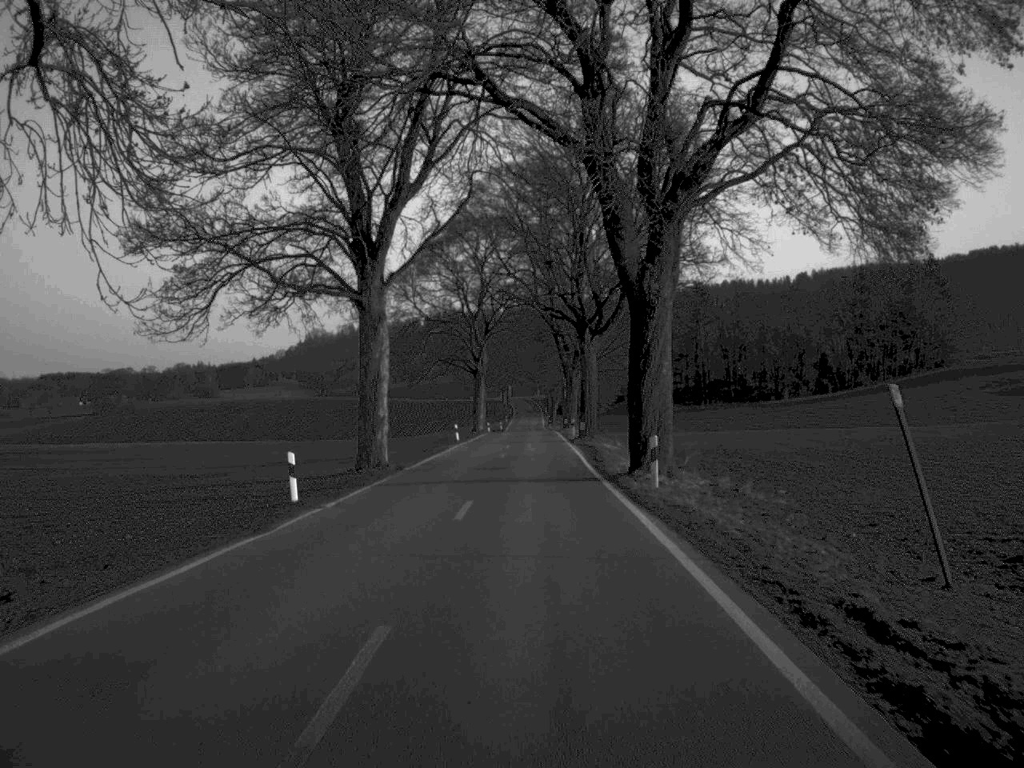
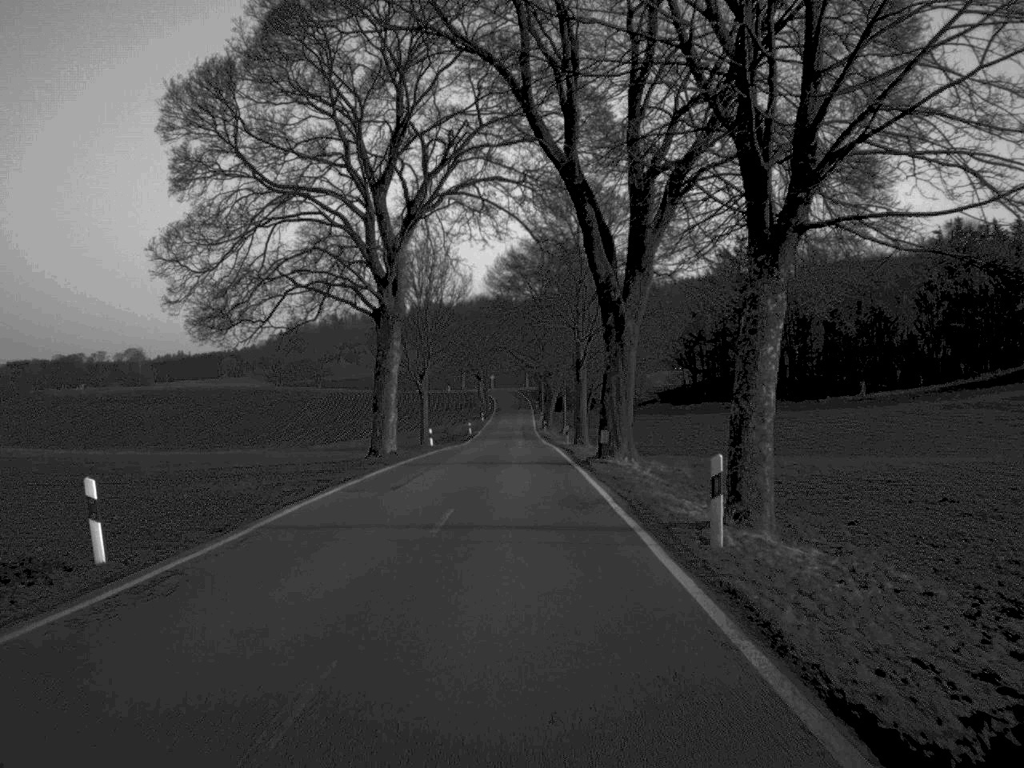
(+0.5, +60.2) m; 0°
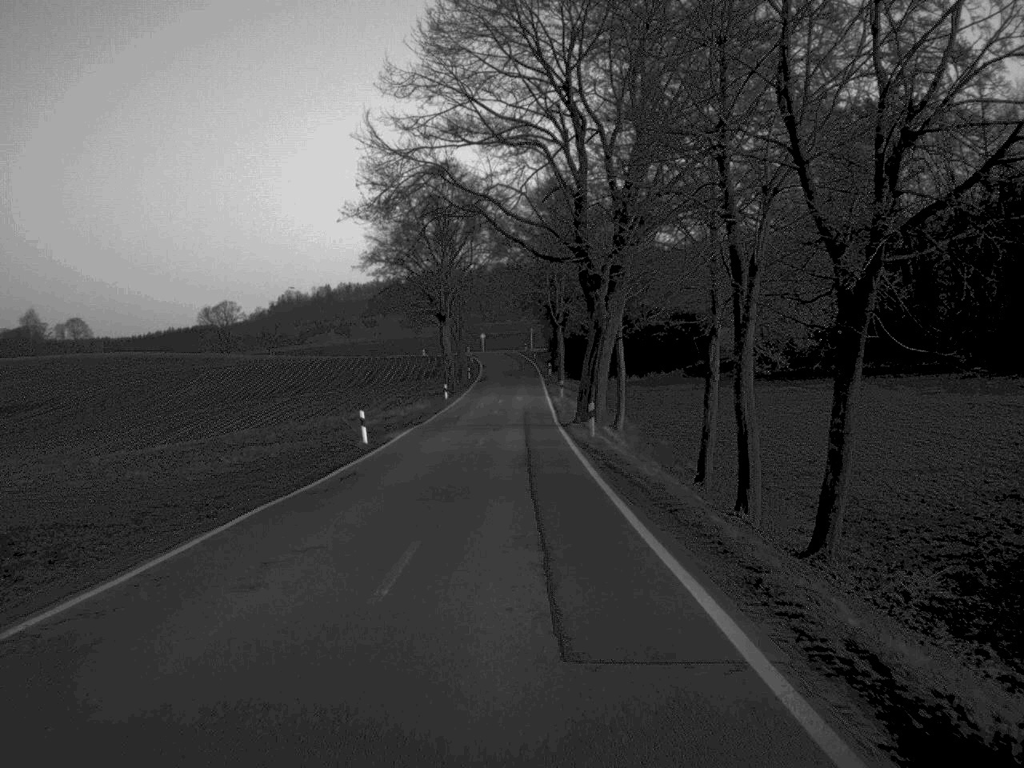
(-0.2, +75.7) m; 0°
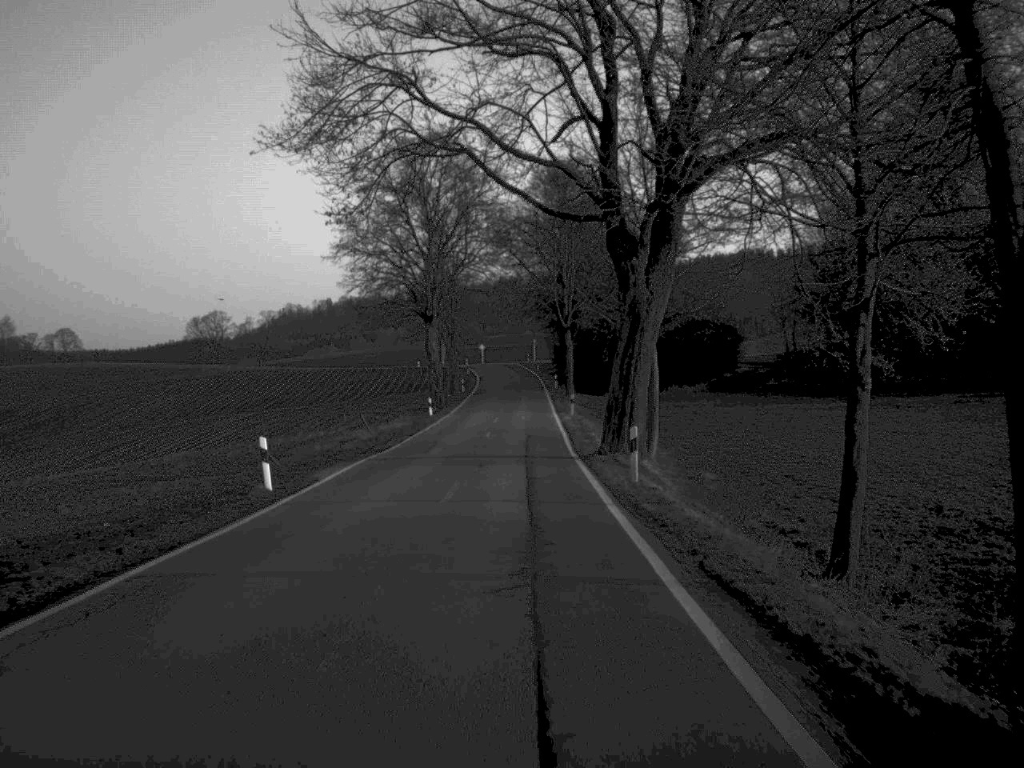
(0.0, +14.2) m; 0°
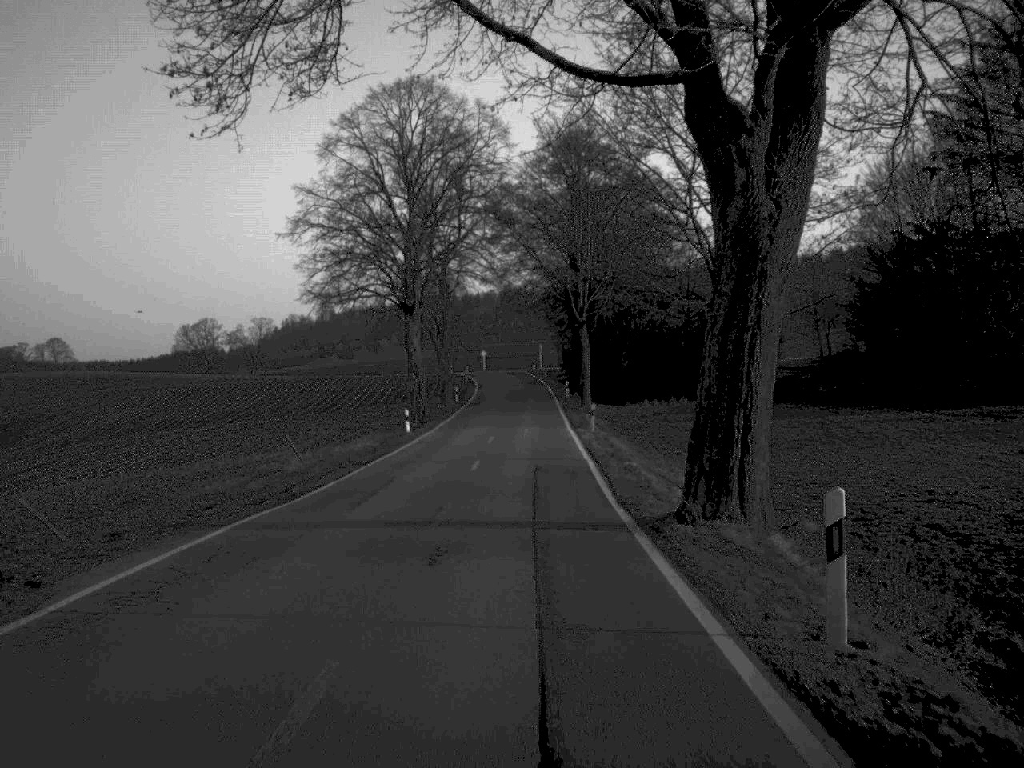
(0.0, +14.8) m; 0°
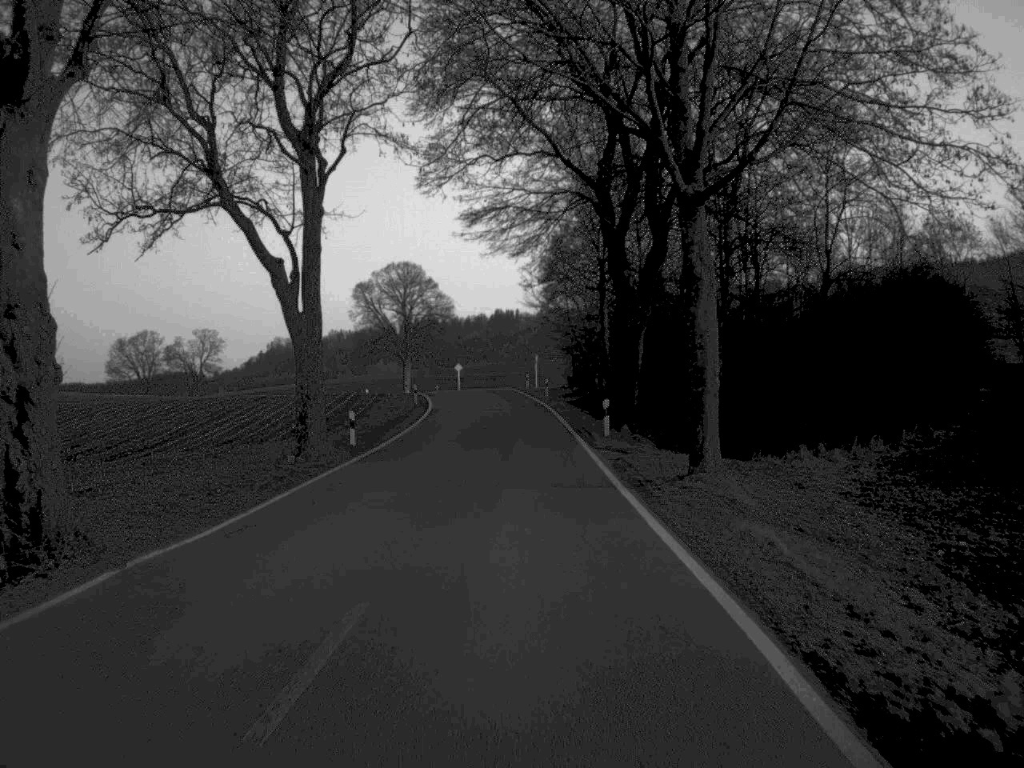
(+0.1, +44.2) m; 0°
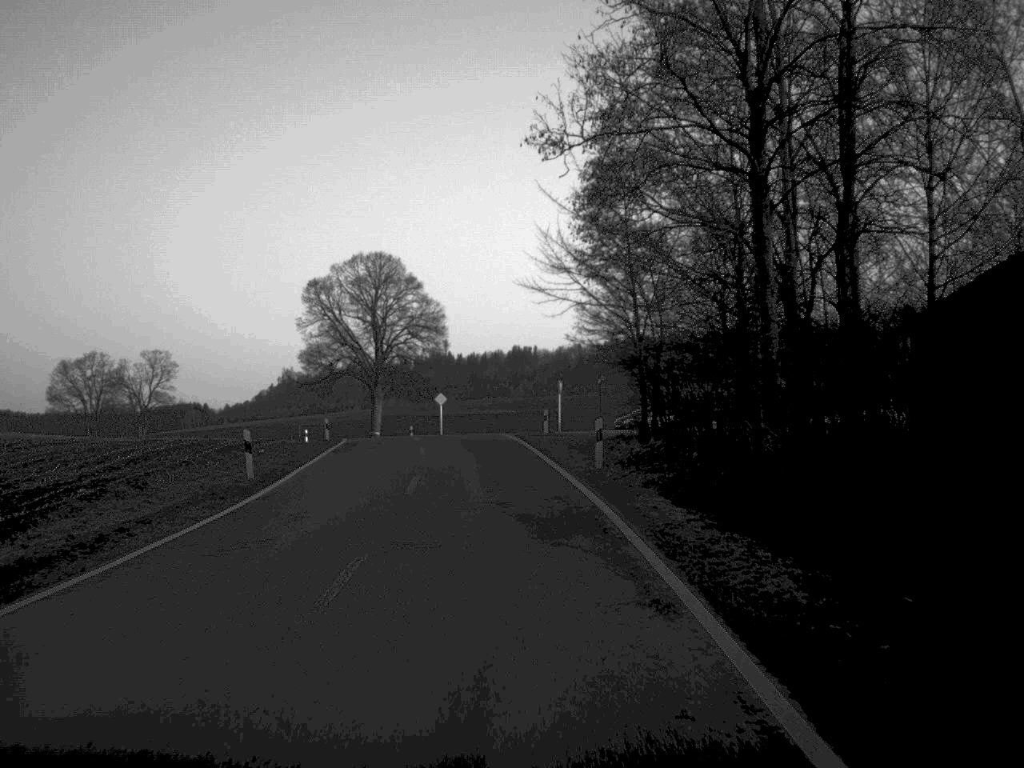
(0.0, +42.6) m; -1°
